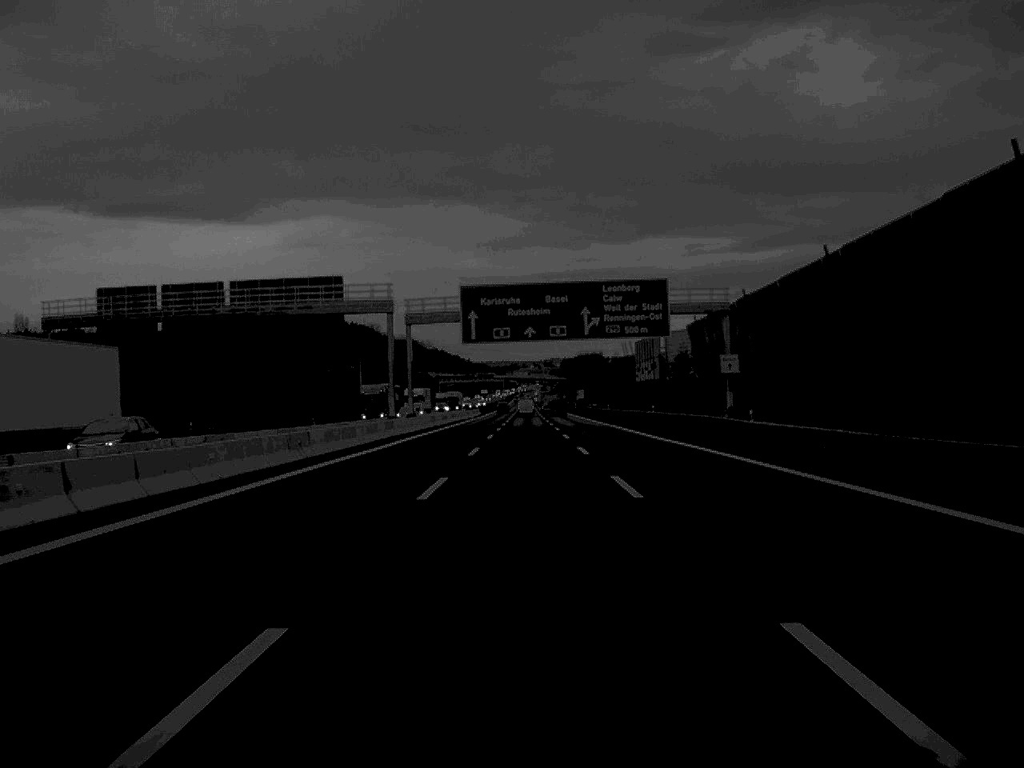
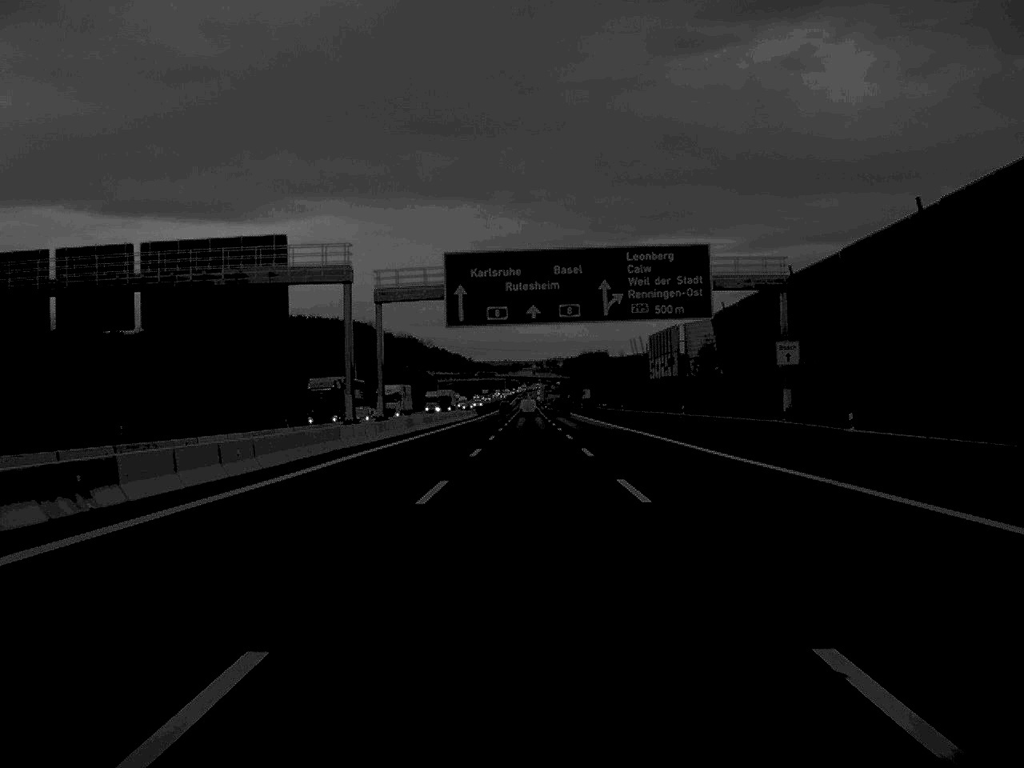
(0.0, +18.8) m; 0°
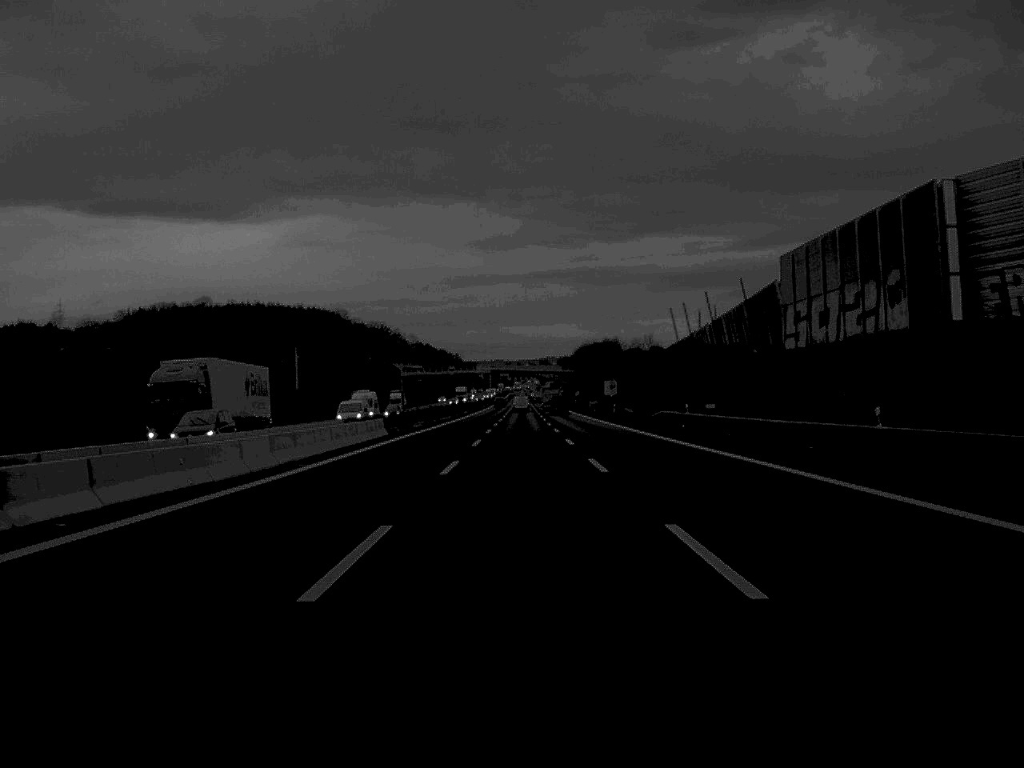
(+0.2, +99.2) m; 0°
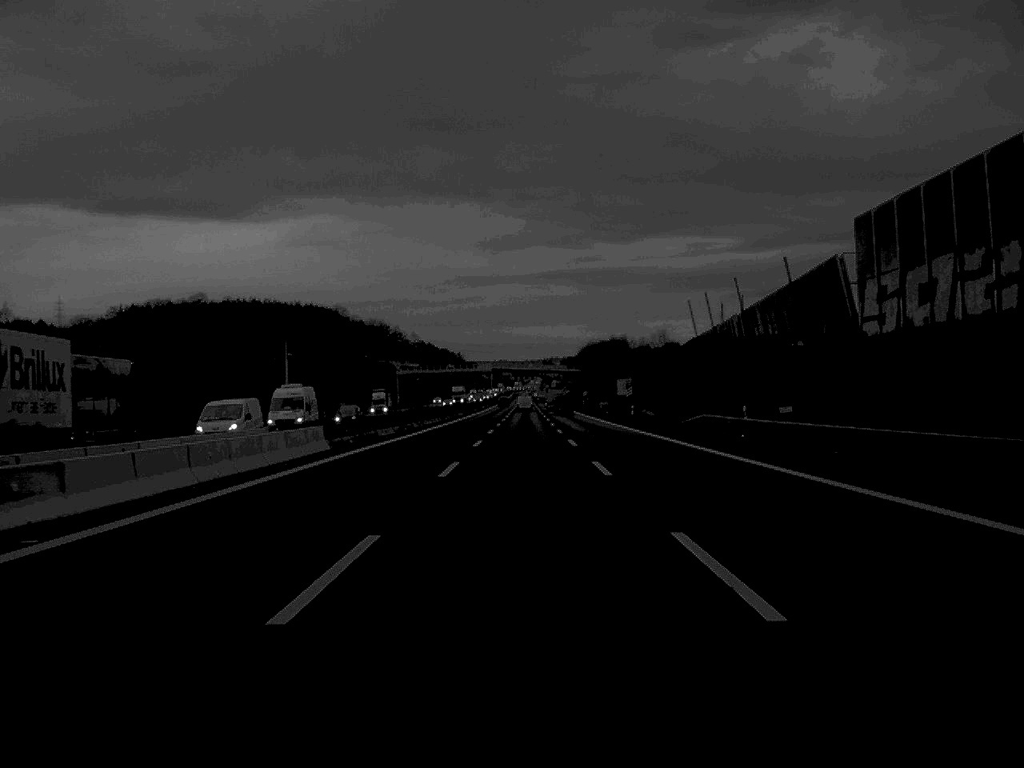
(0.0, +18.8) m; 0°
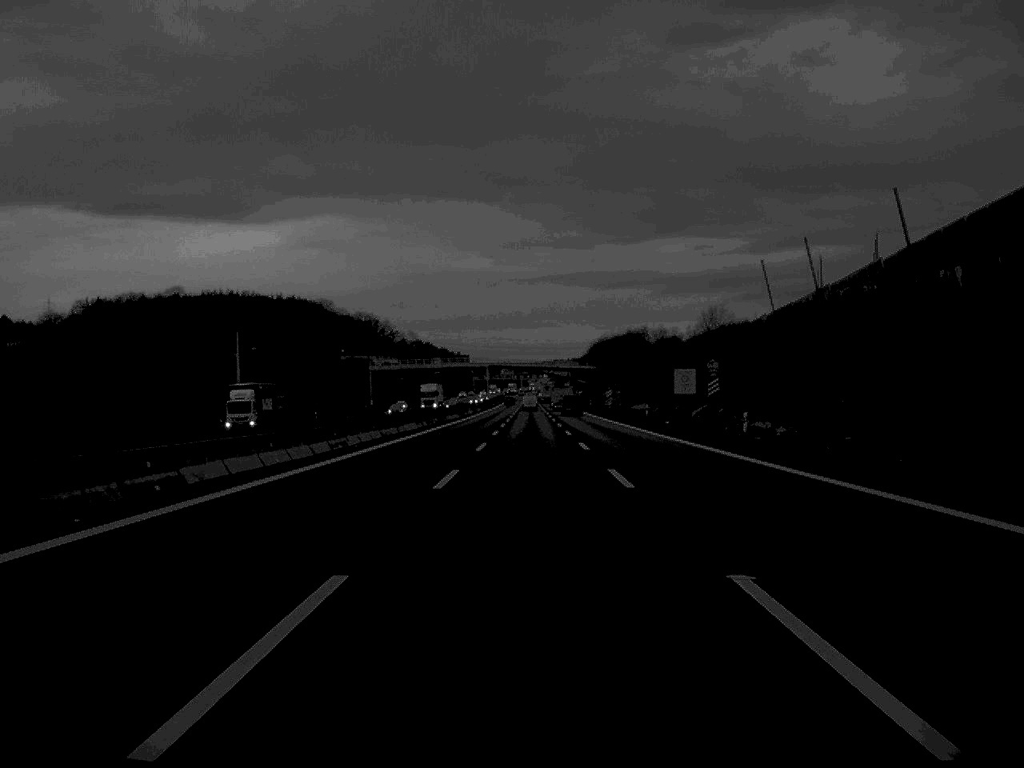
(-0.1, +57.2) m; 0°
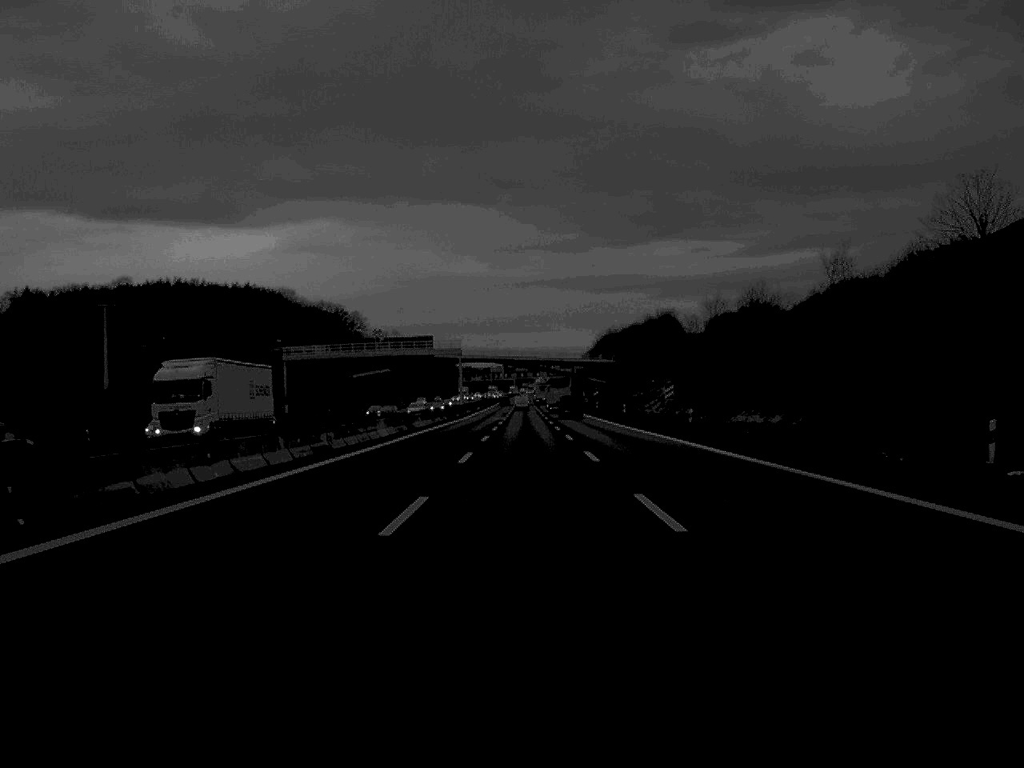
(+0.2, +79.5) m; 0°
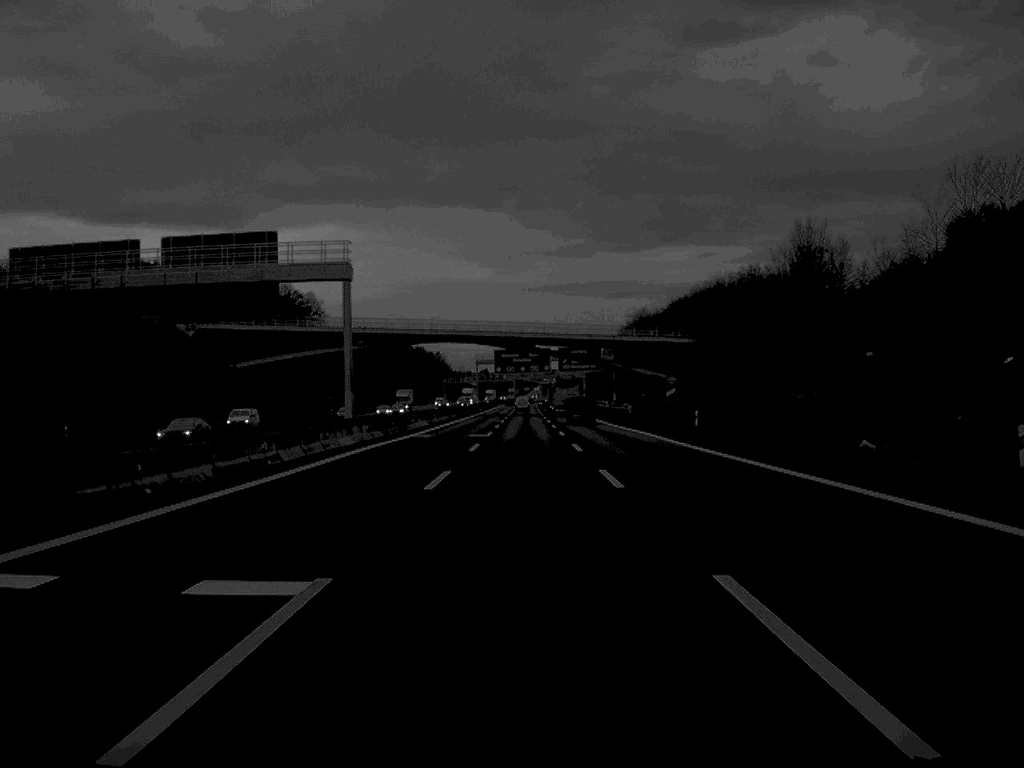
(0.0, +99.1) m; 0°
